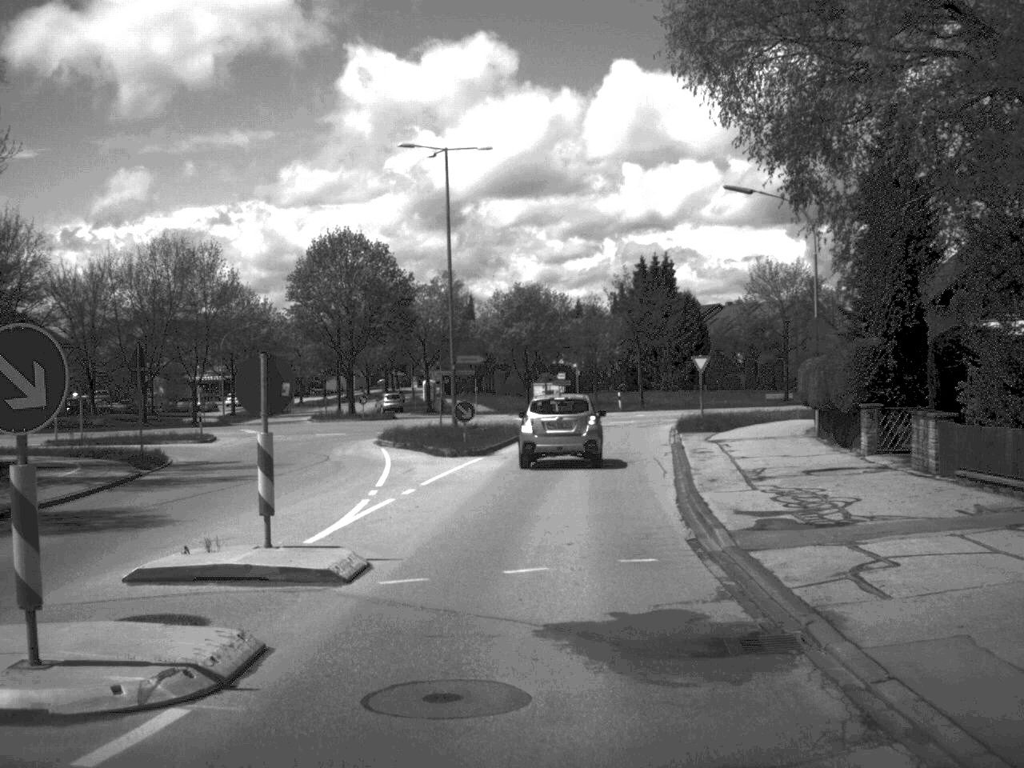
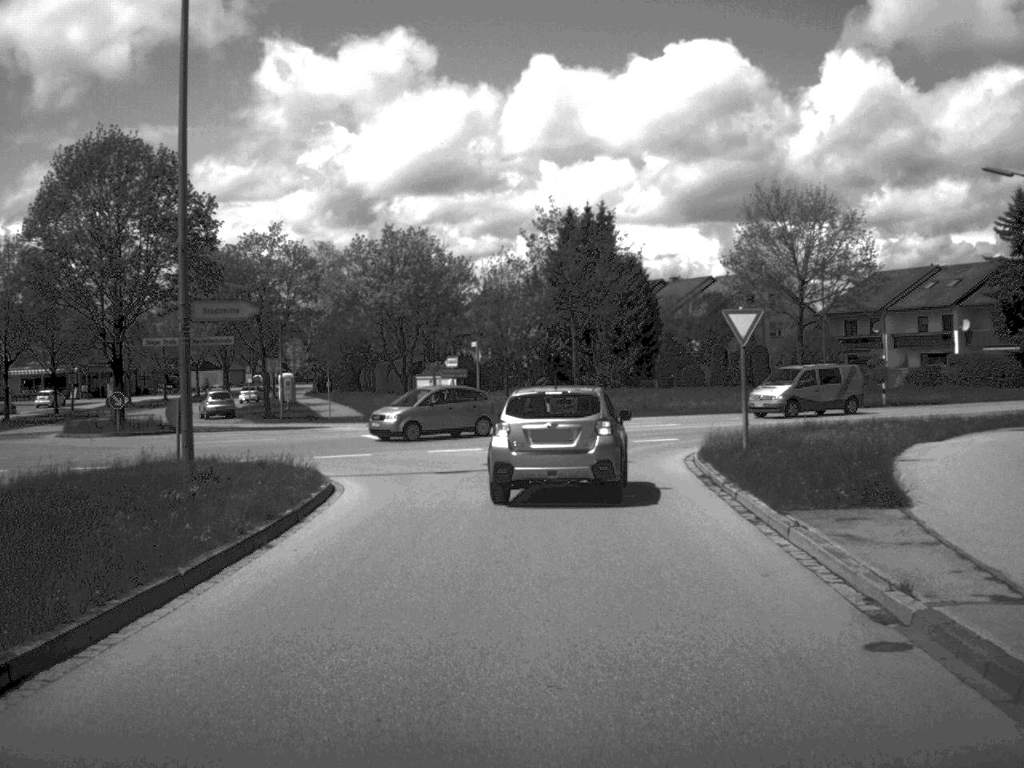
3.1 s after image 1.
(+1.3, +30.5) m; +4°
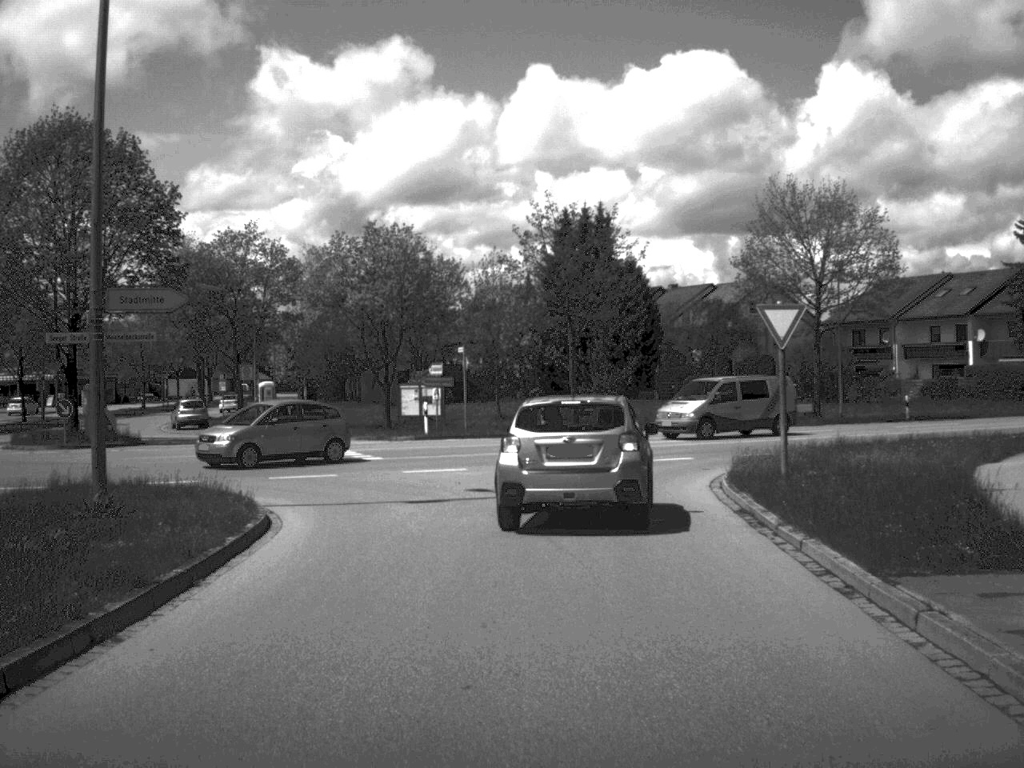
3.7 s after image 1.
(0.0, +4.6) m; 0°
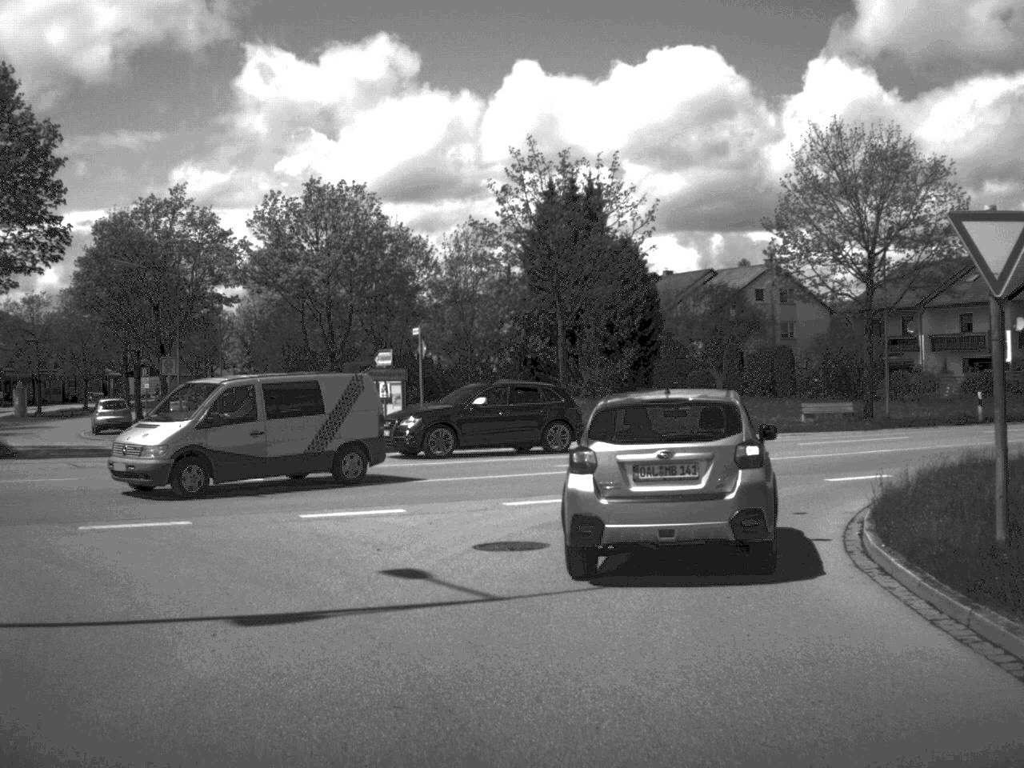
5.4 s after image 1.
(0.0, +10.5) m; +1°
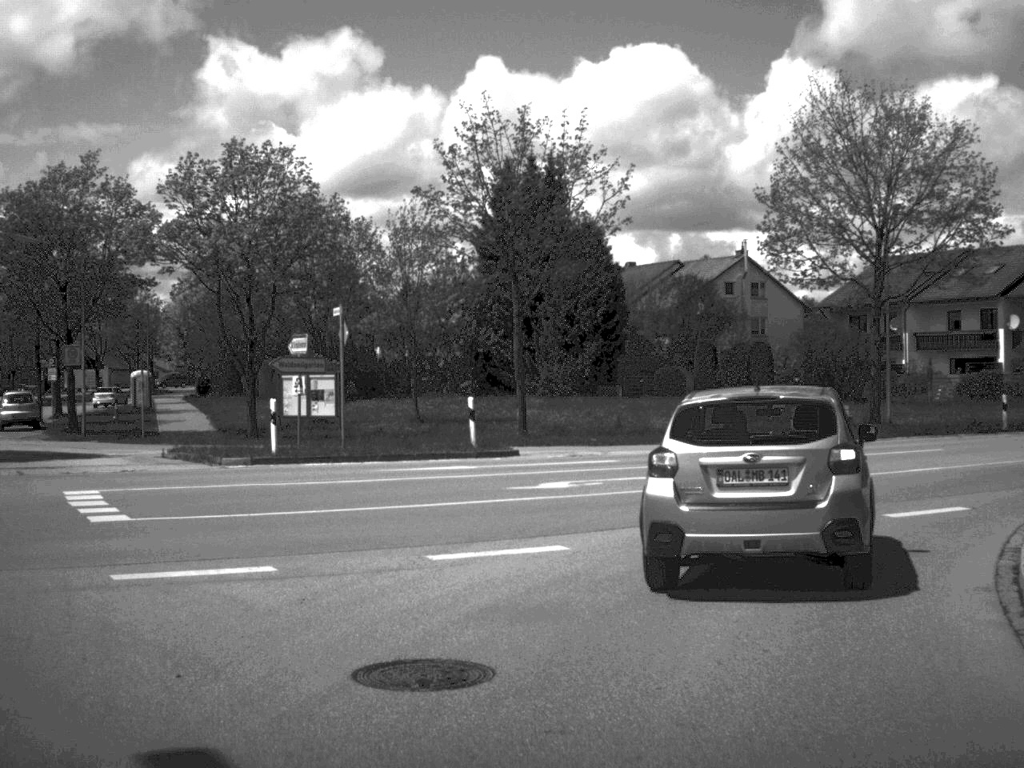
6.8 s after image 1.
(+0.1, +6.1) m; +2°
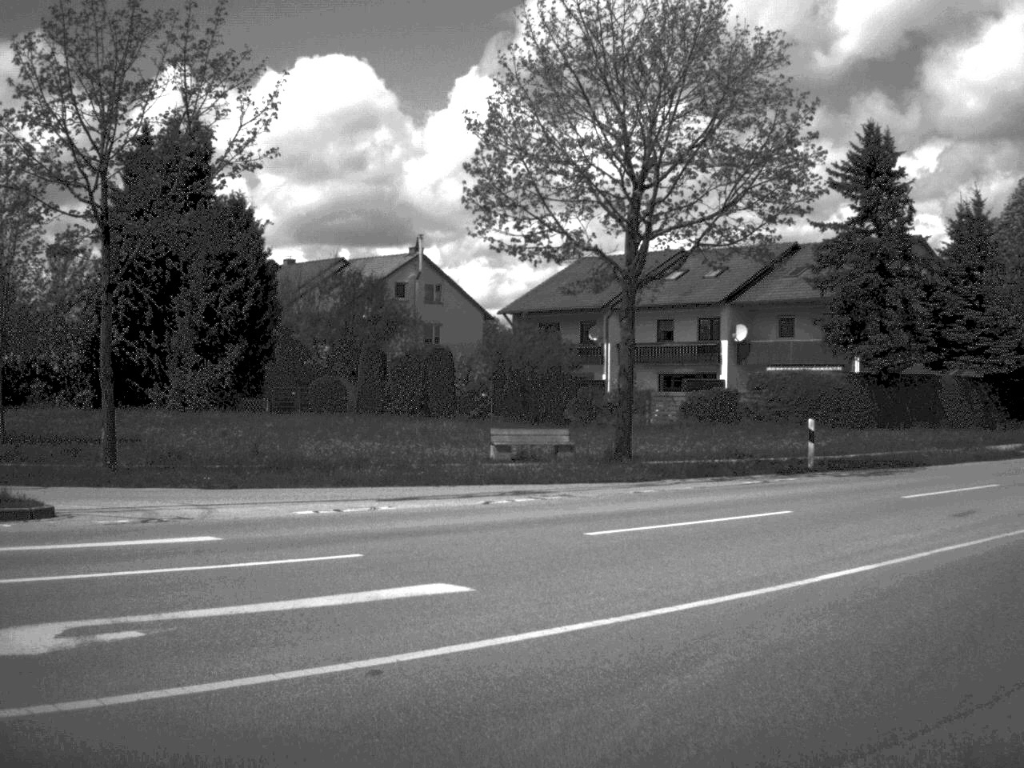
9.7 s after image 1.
(+0.9, +11.2) m; +15°
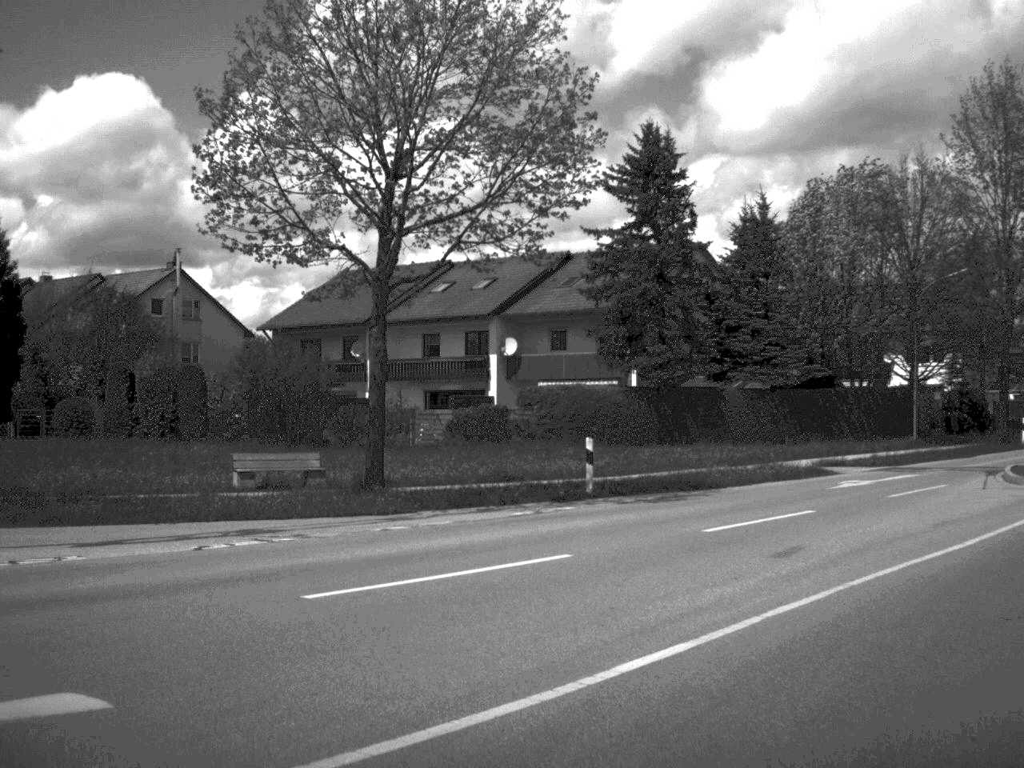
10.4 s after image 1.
(+0.3, +3.0) m; +10°
